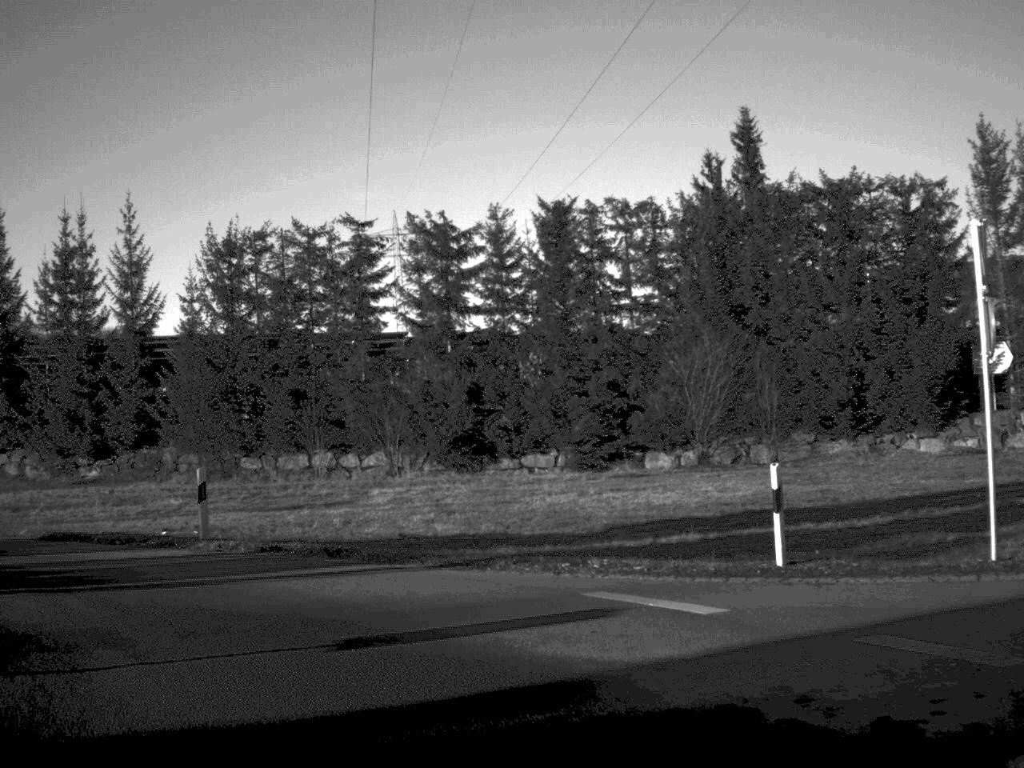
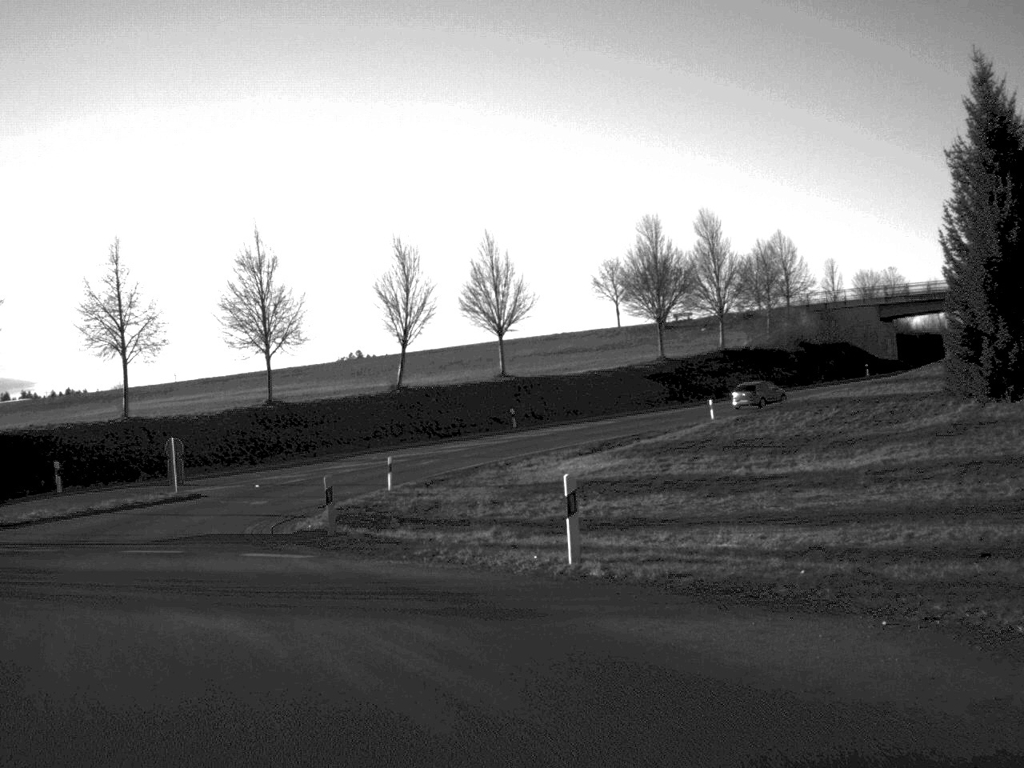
(-7.5, +14.0) m; -55°
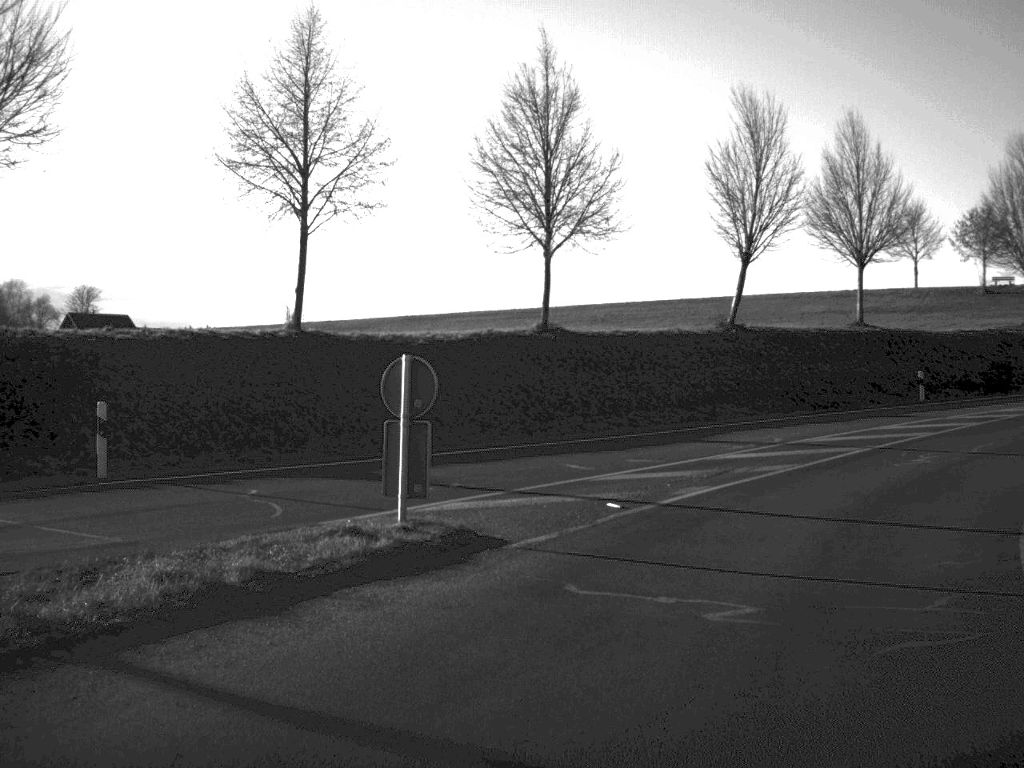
(-6.8, +24.6) m; -7°
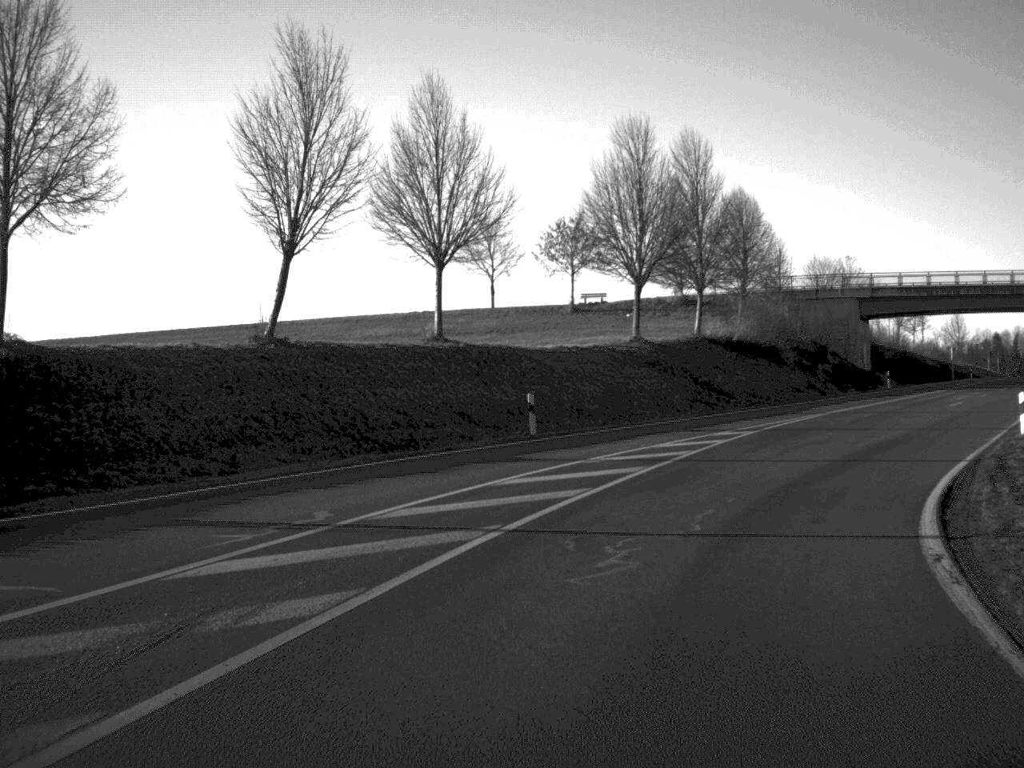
(+2.0, +11.5) m; +19°
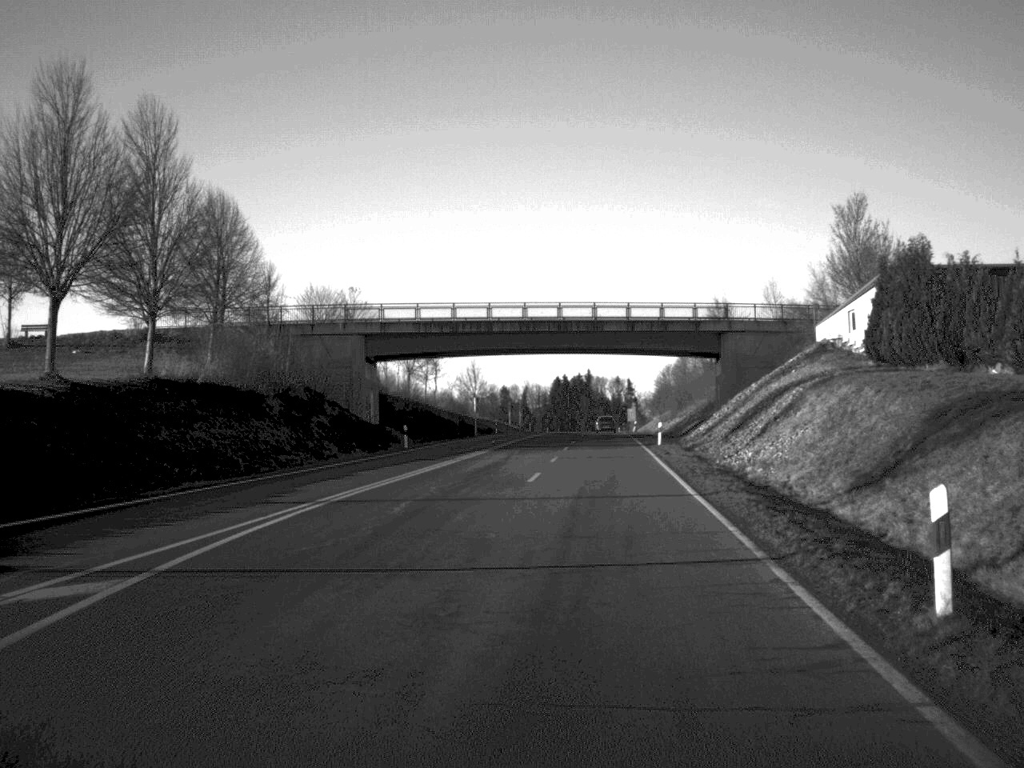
(+4.0, +19.0) m; +22°
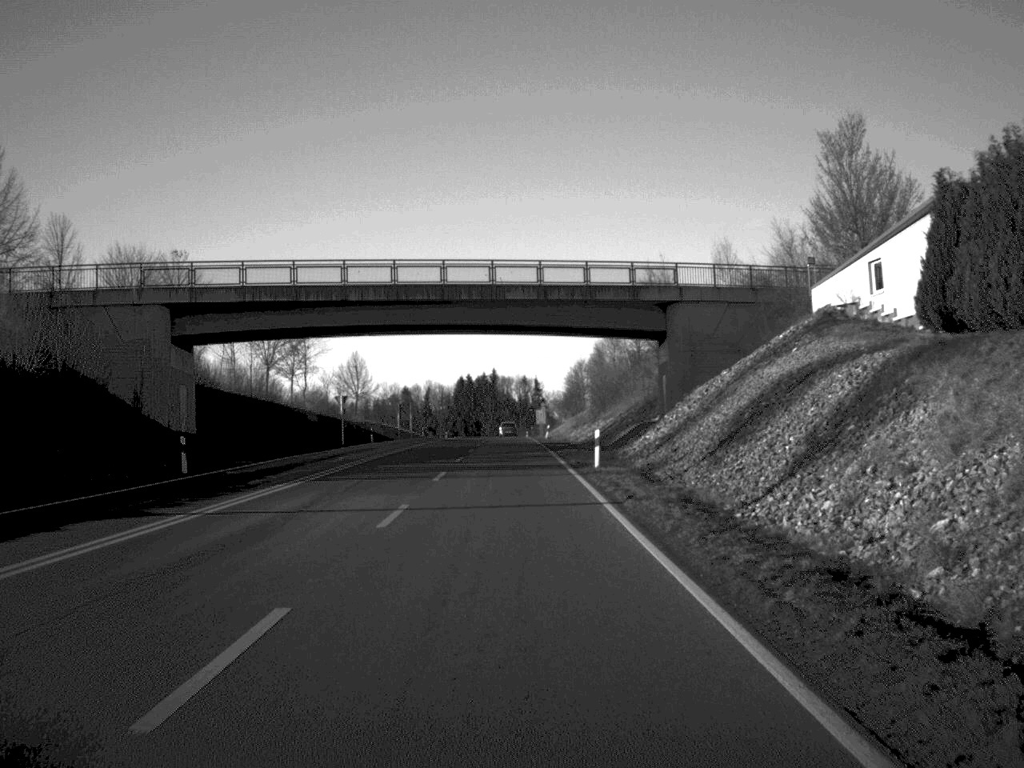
(+1.3, +22.9) m; +4°
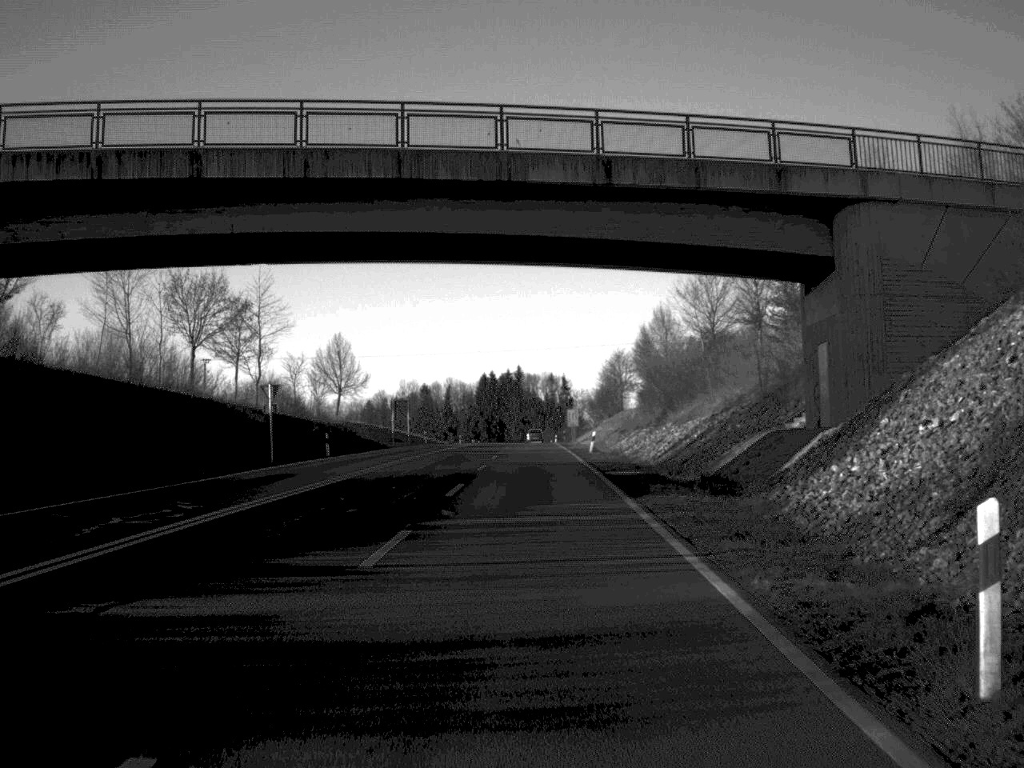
(-0.4, +28.9) m; -1°
